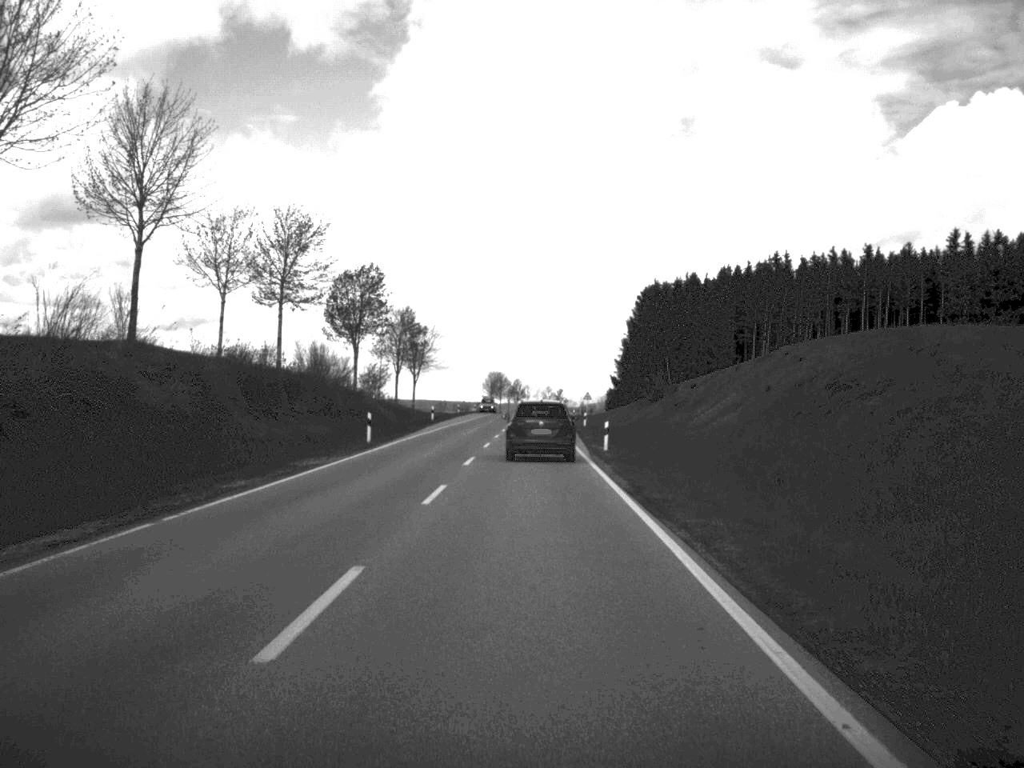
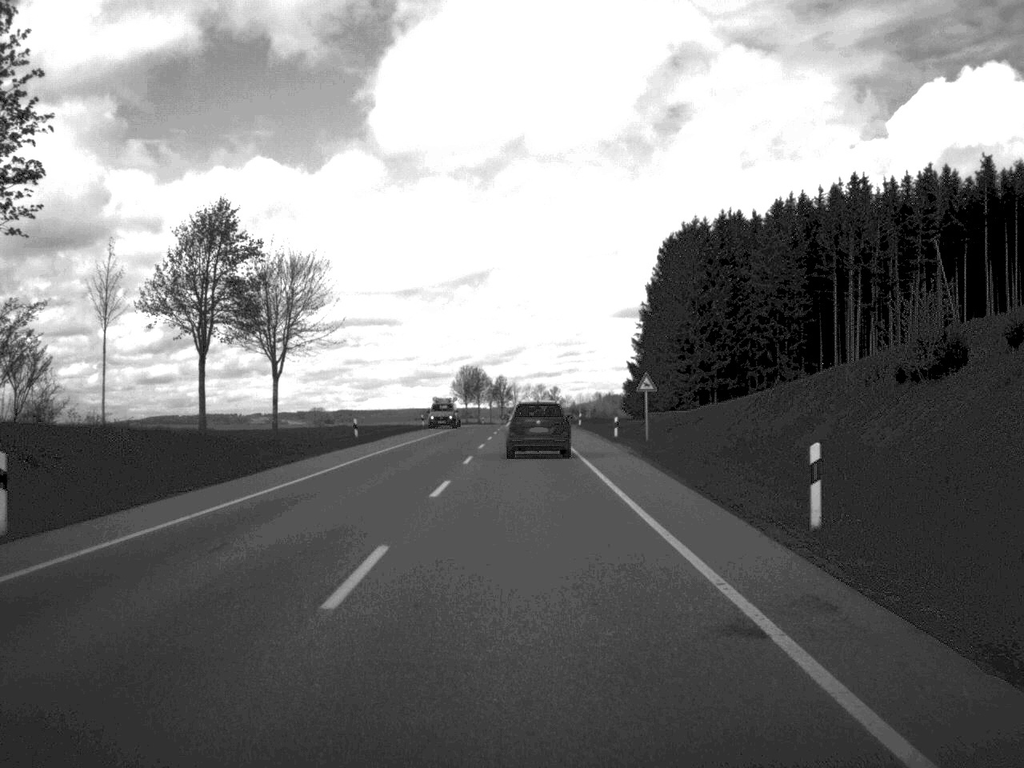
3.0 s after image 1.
(+0.2, +67.8) m; 0°
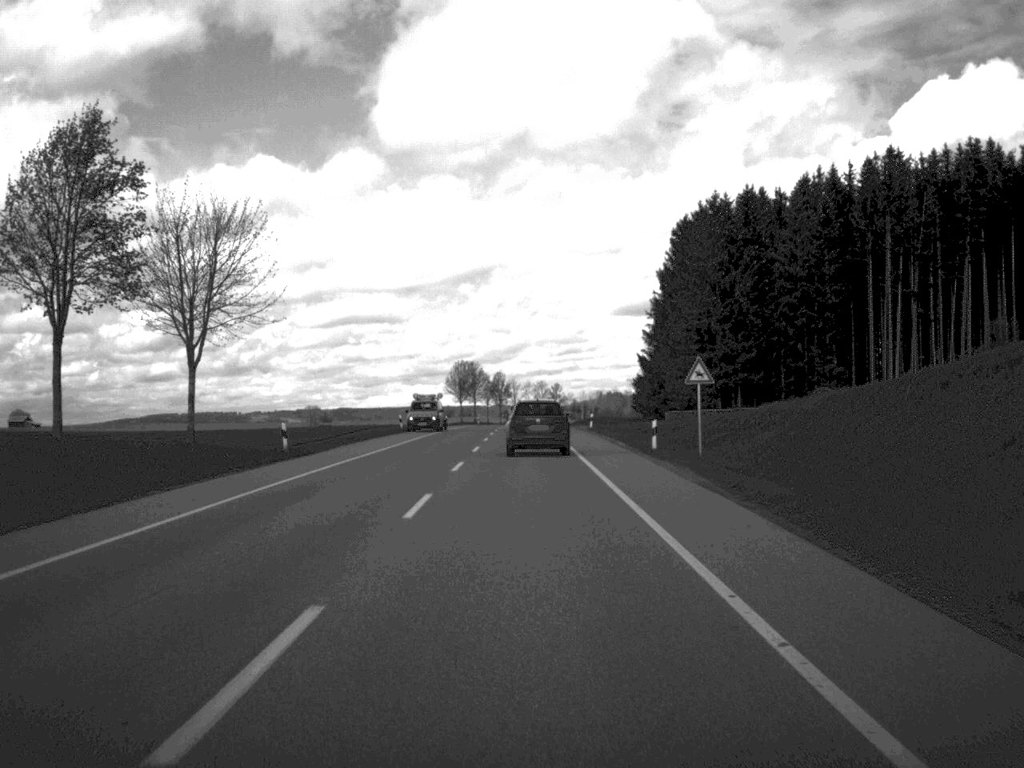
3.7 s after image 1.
(0.0, +16.1) m; 0°
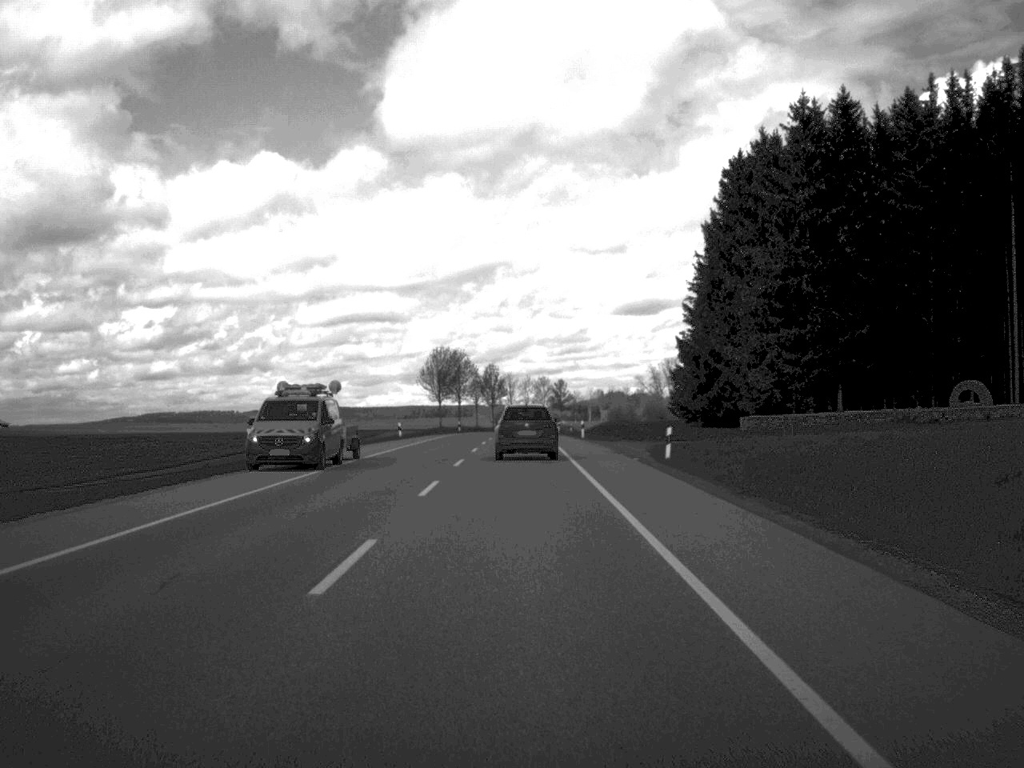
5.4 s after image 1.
(0.0, +41.7) m; 0°
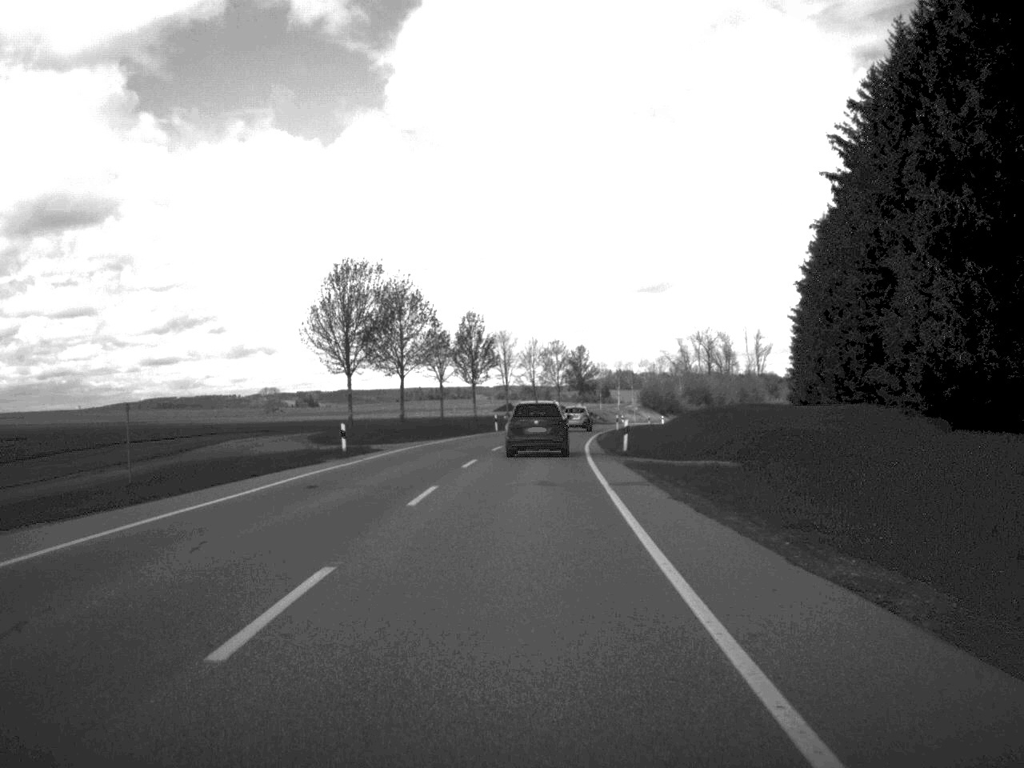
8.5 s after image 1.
(-0.3, +72.6) m; 0°
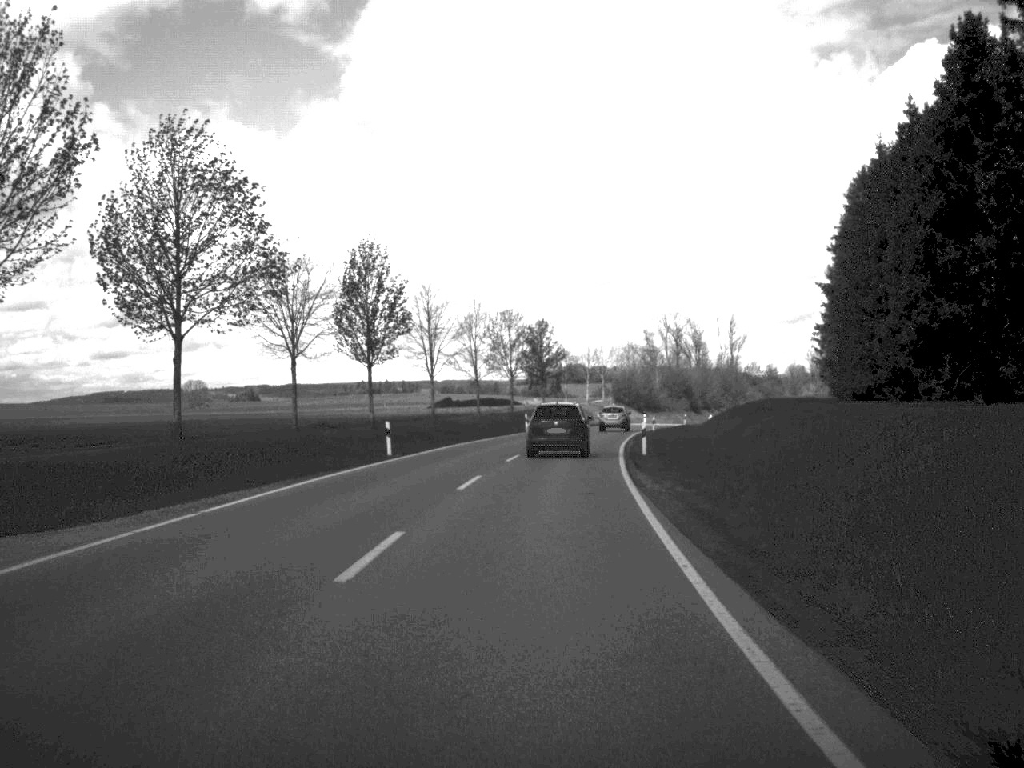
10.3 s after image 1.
(+0.6, +42.6) m; +2°
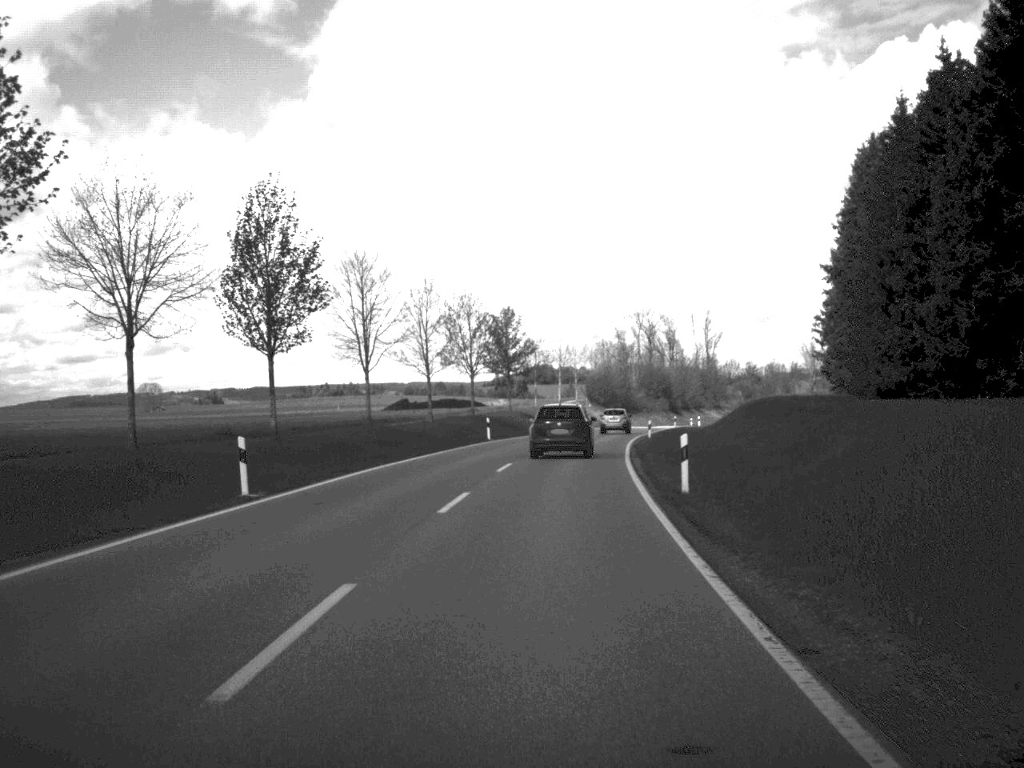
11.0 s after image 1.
(+0.2, +16.3) m; +1°
